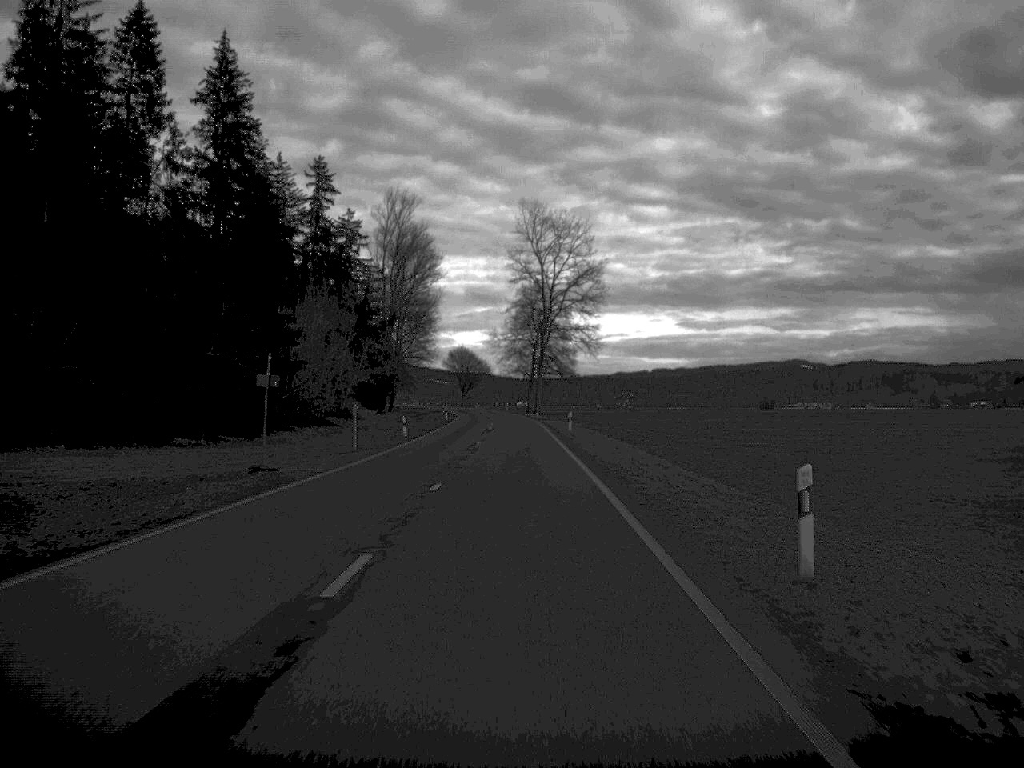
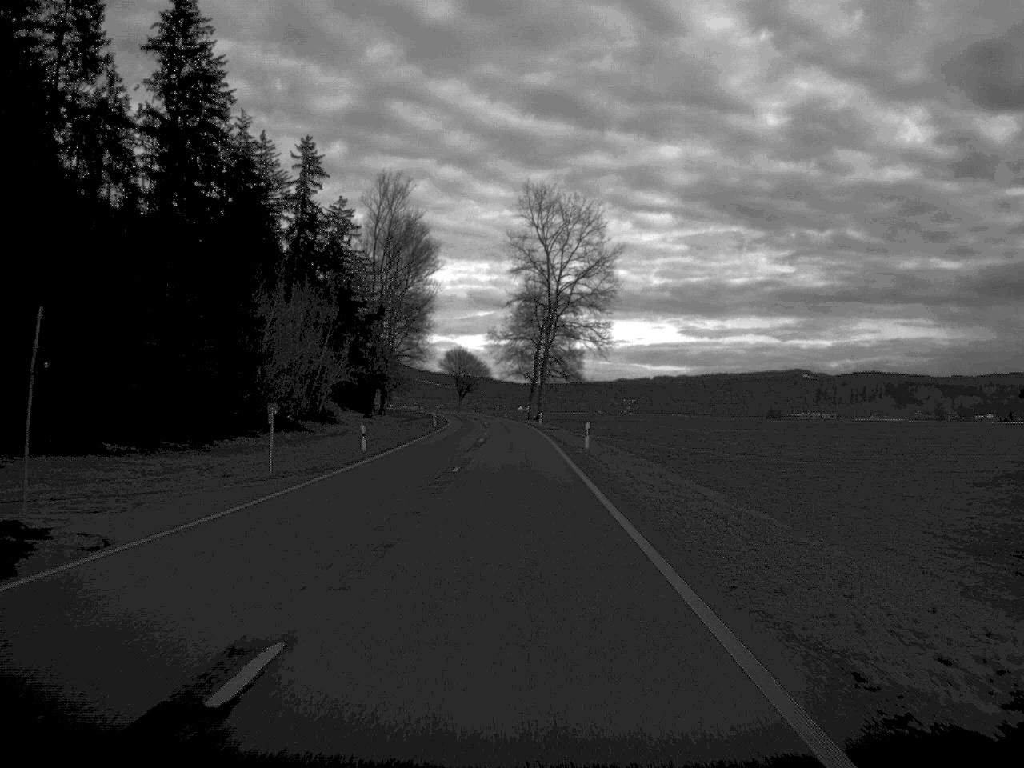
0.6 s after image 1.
(0.0, +15.8) m; 0°
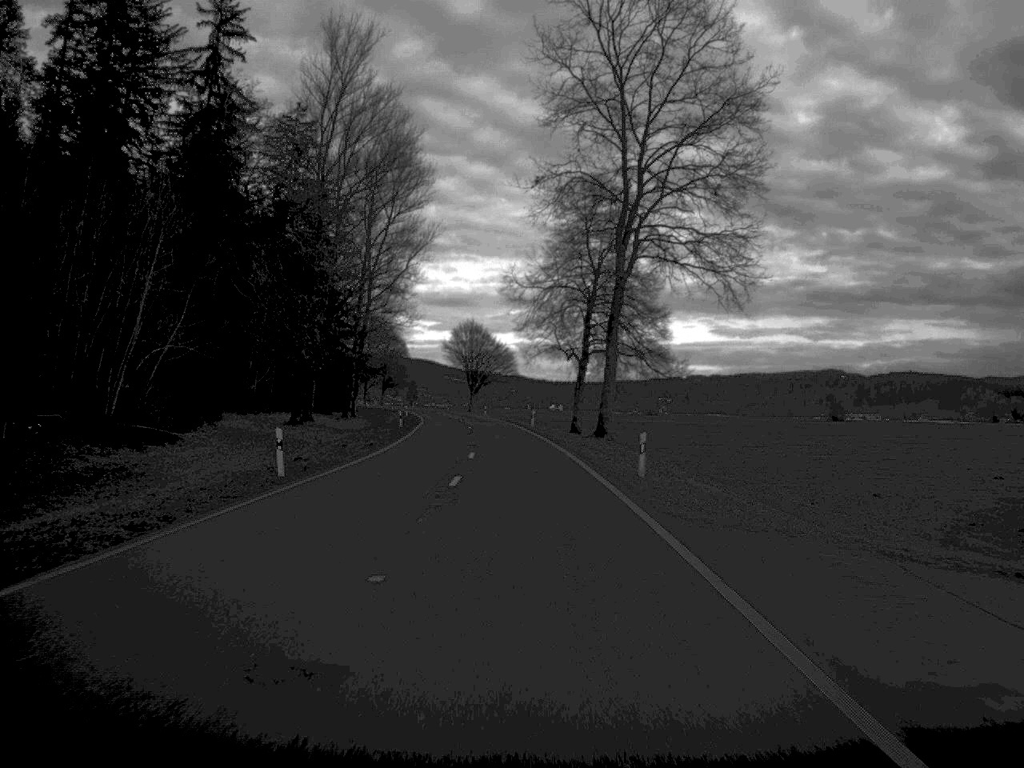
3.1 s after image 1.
(-0.8, +66.9) m; -2°
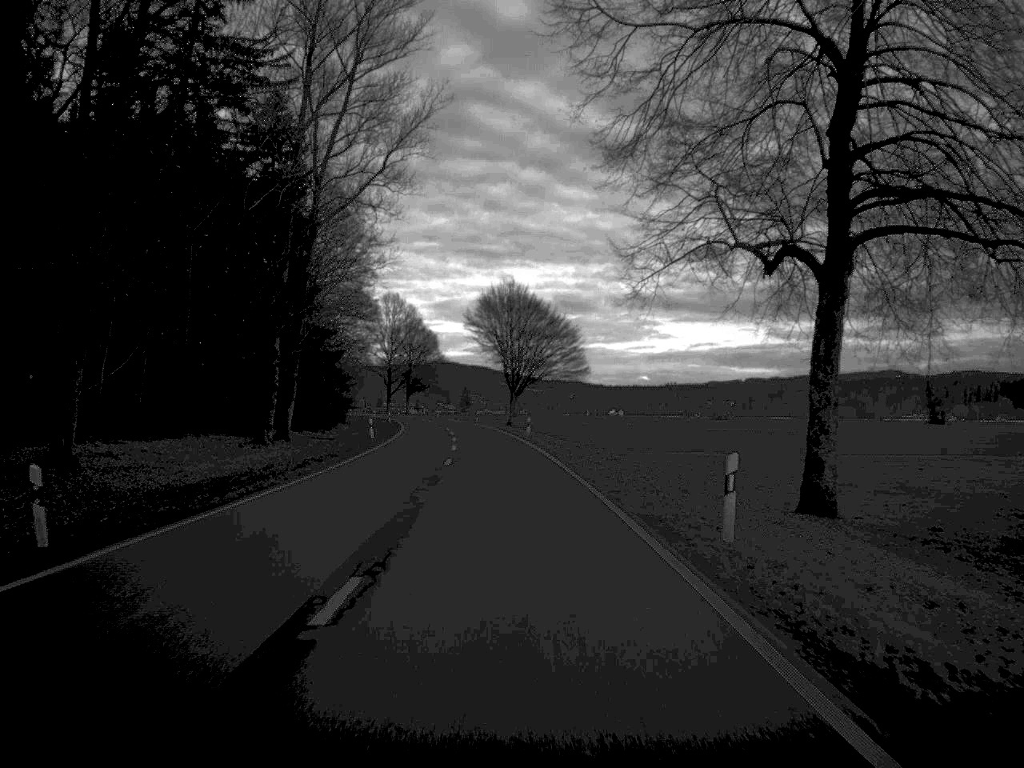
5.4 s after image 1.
(-1.3, +63.0) m; -3°
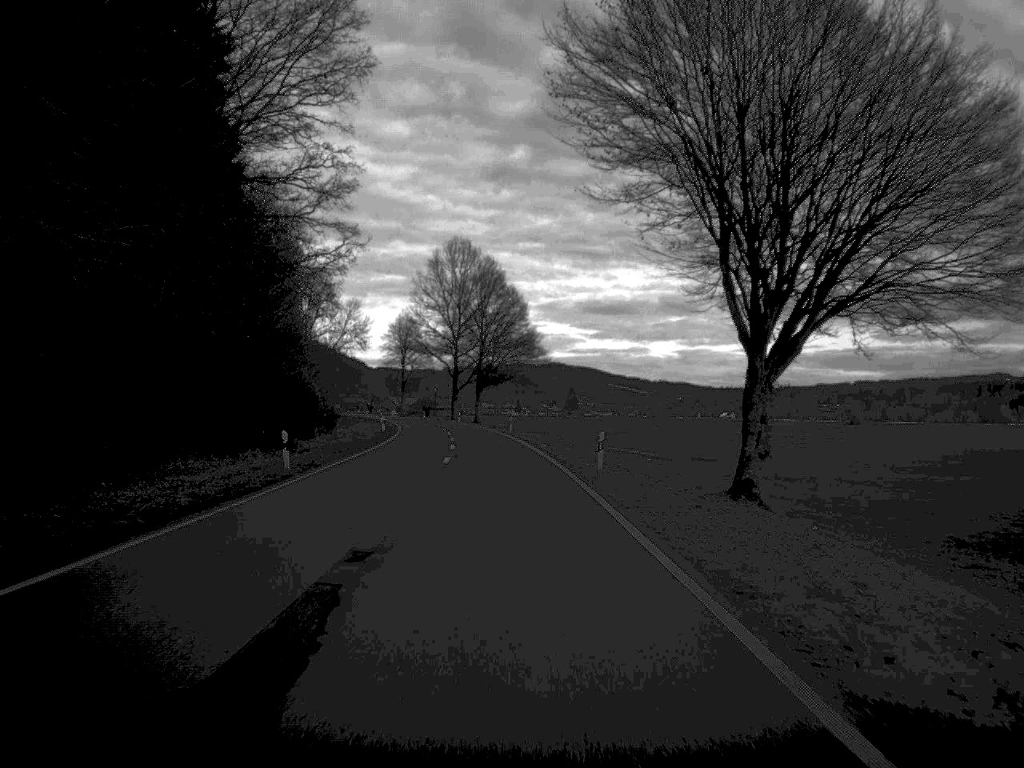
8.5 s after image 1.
(-3.6, +82.2) m; -5°
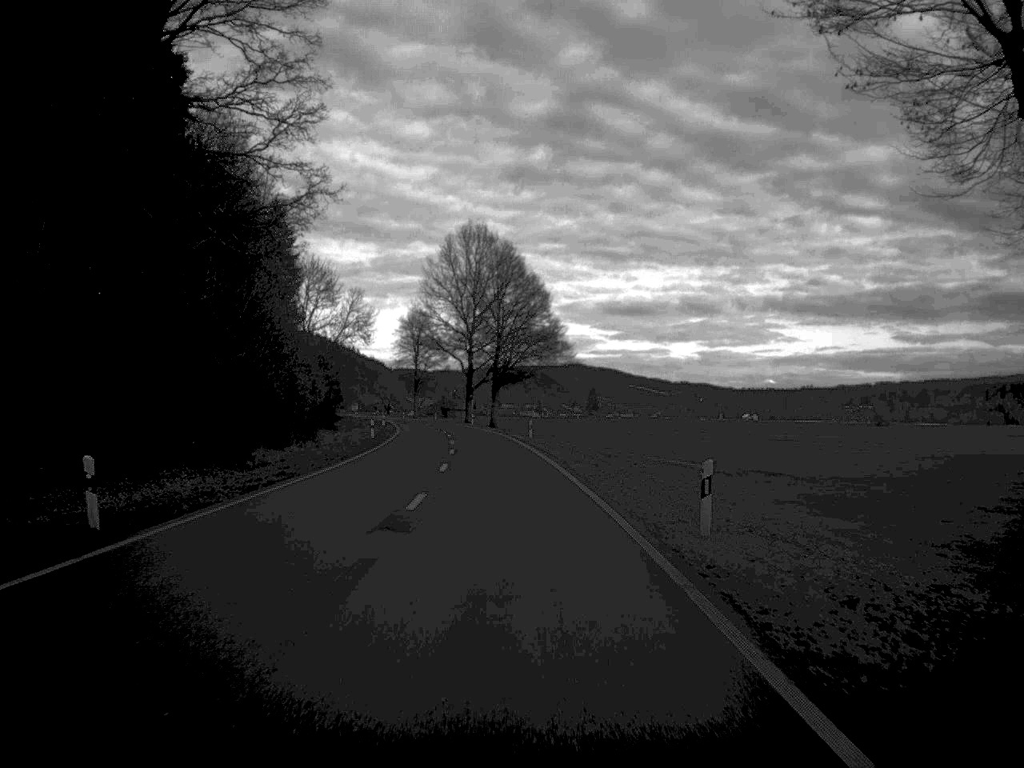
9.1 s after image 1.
(-0.1, +15.6) m; -1°
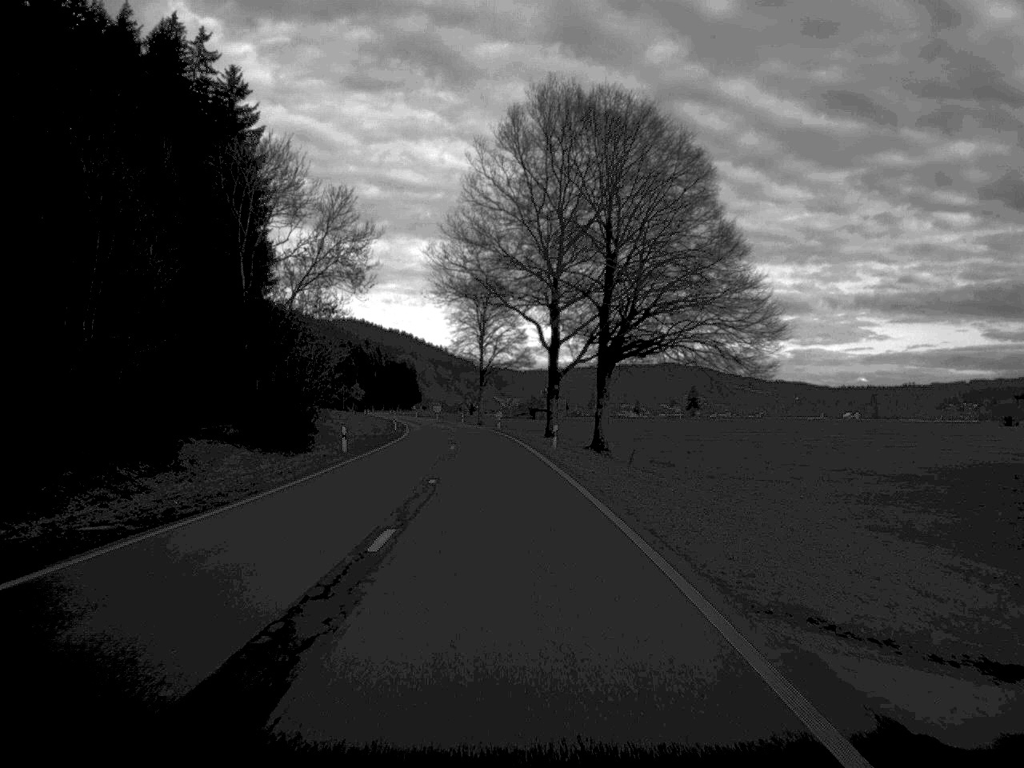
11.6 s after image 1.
(-2.4, +66.2) m; -4°
